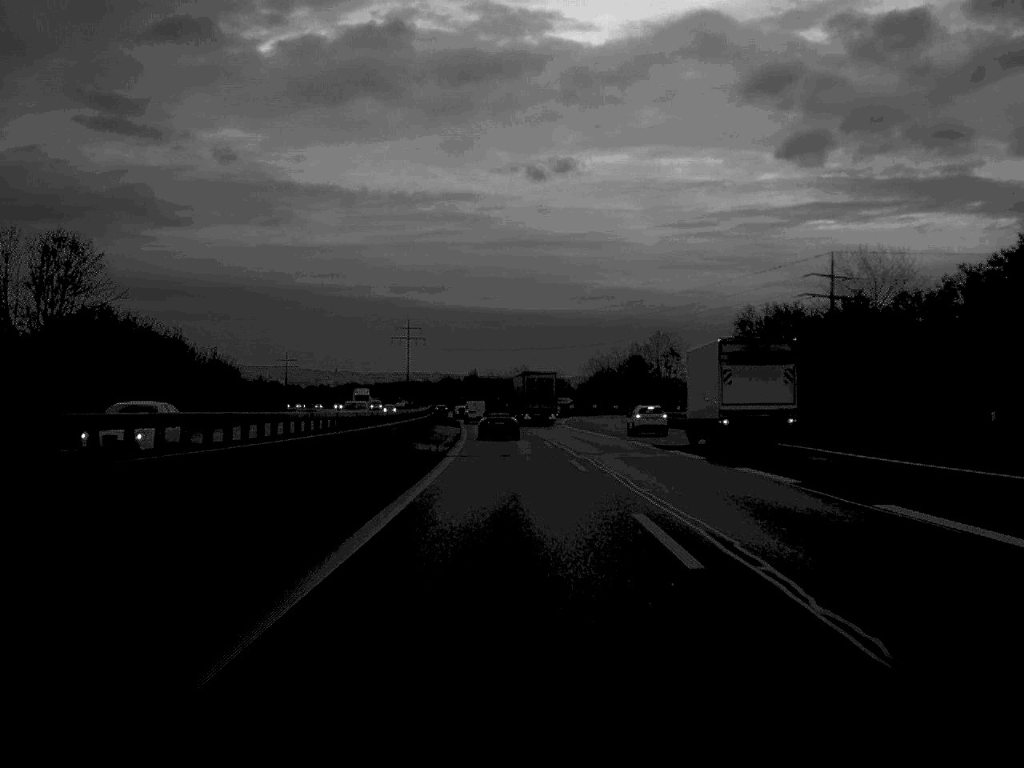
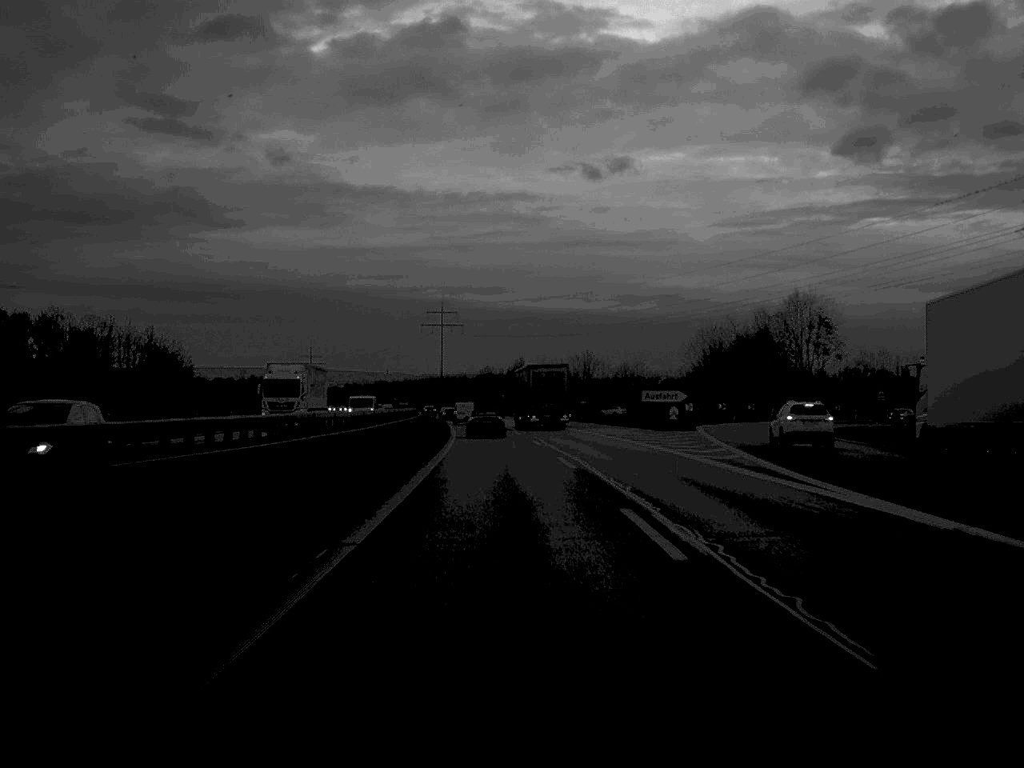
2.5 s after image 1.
(-1.6, +72.3) m; -2°
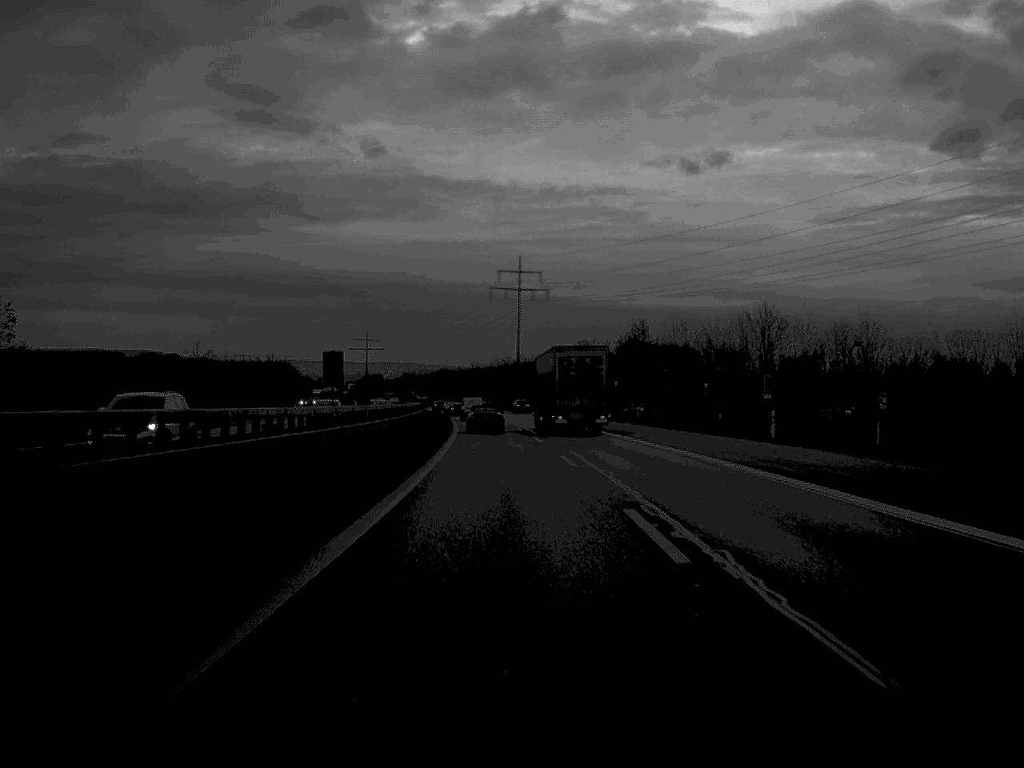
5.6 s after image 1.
(-3.3, +91.6) m; -4°
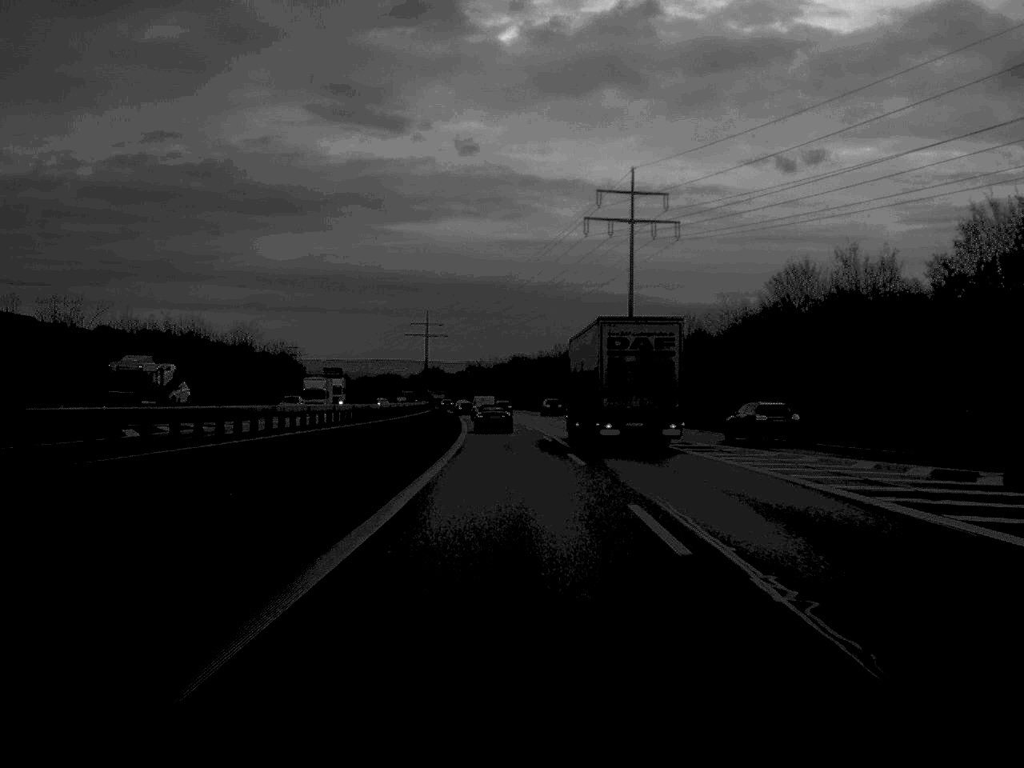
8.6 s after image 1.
(-3.0, +90.4) m; -4°
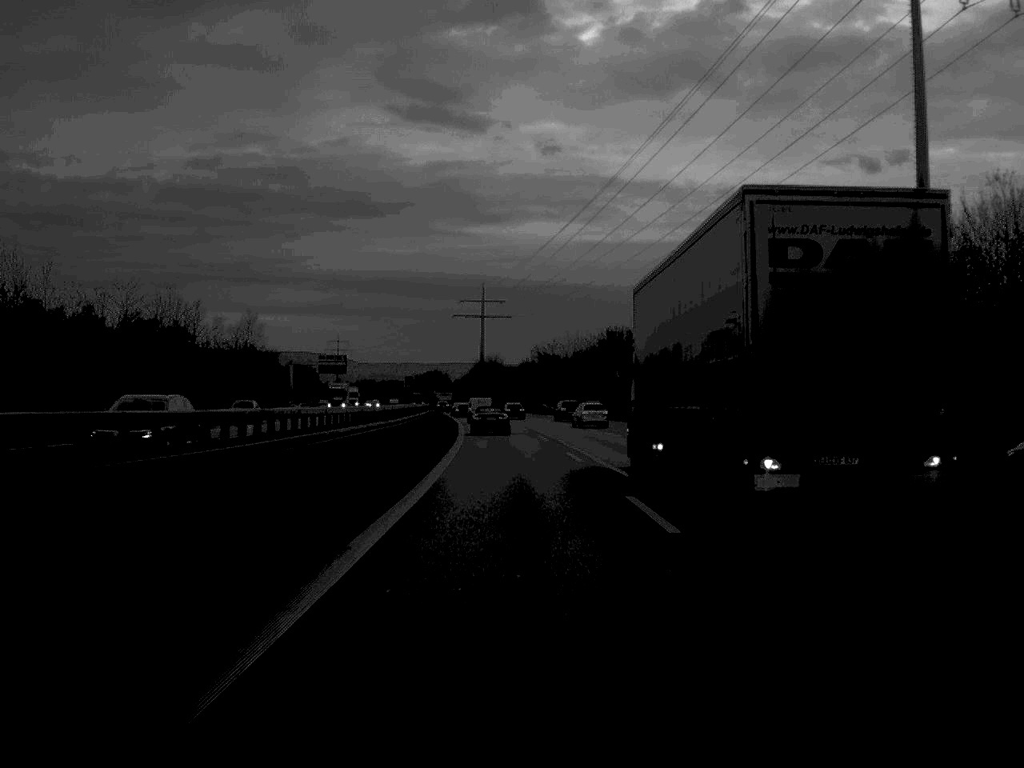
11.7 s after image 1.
(-2.5, +89.1) m; -3°
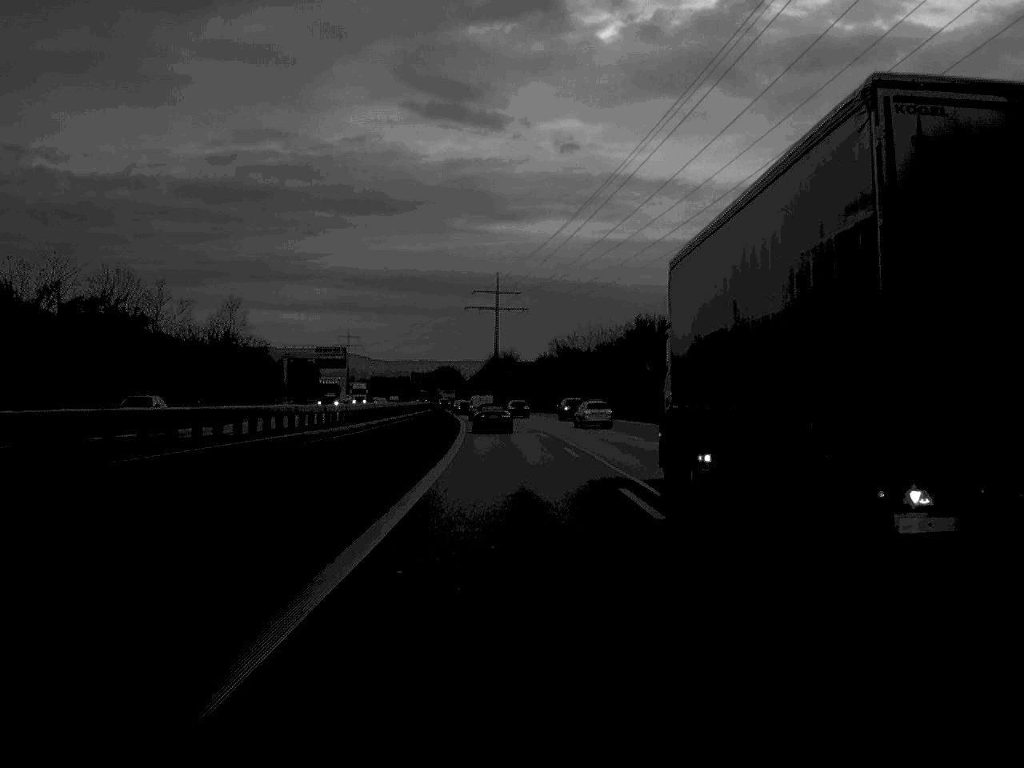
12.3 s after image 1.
(-0.1, +16.5) m; -1°
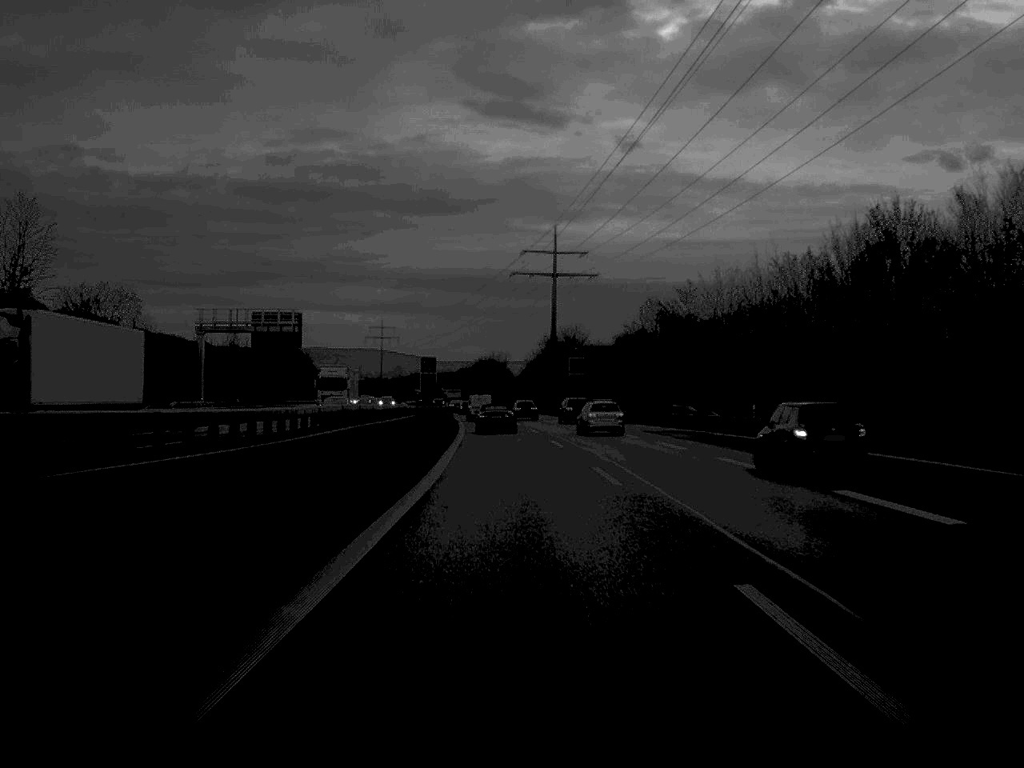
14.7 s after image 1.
(-1.5, +66.5) m; -2°
